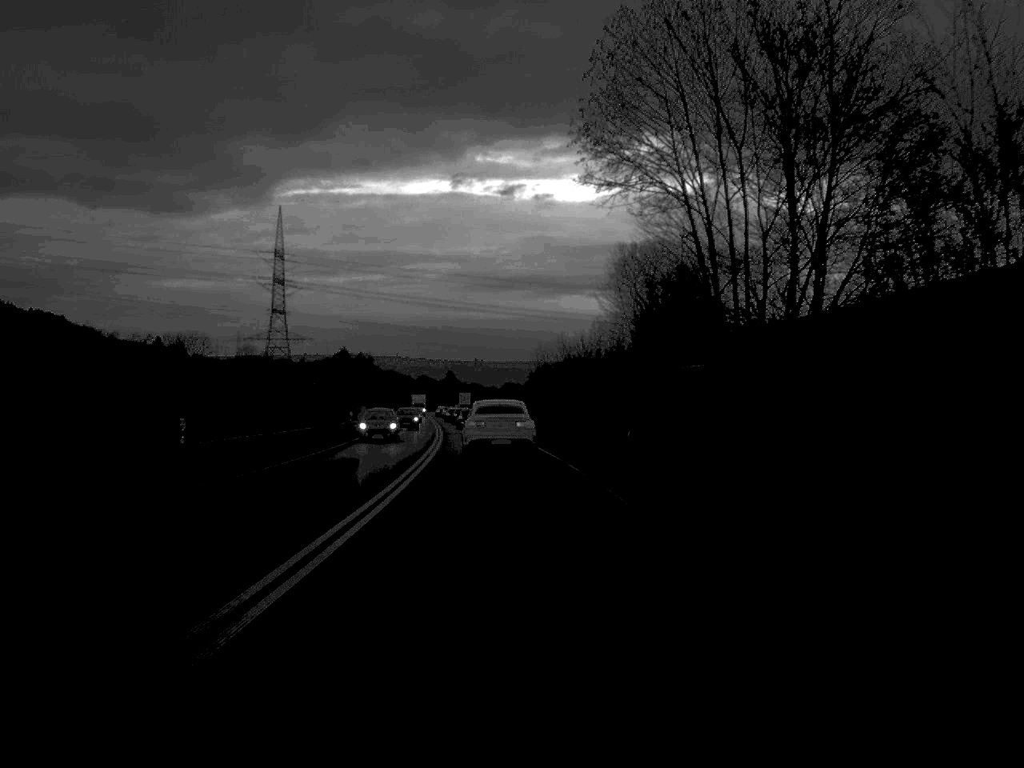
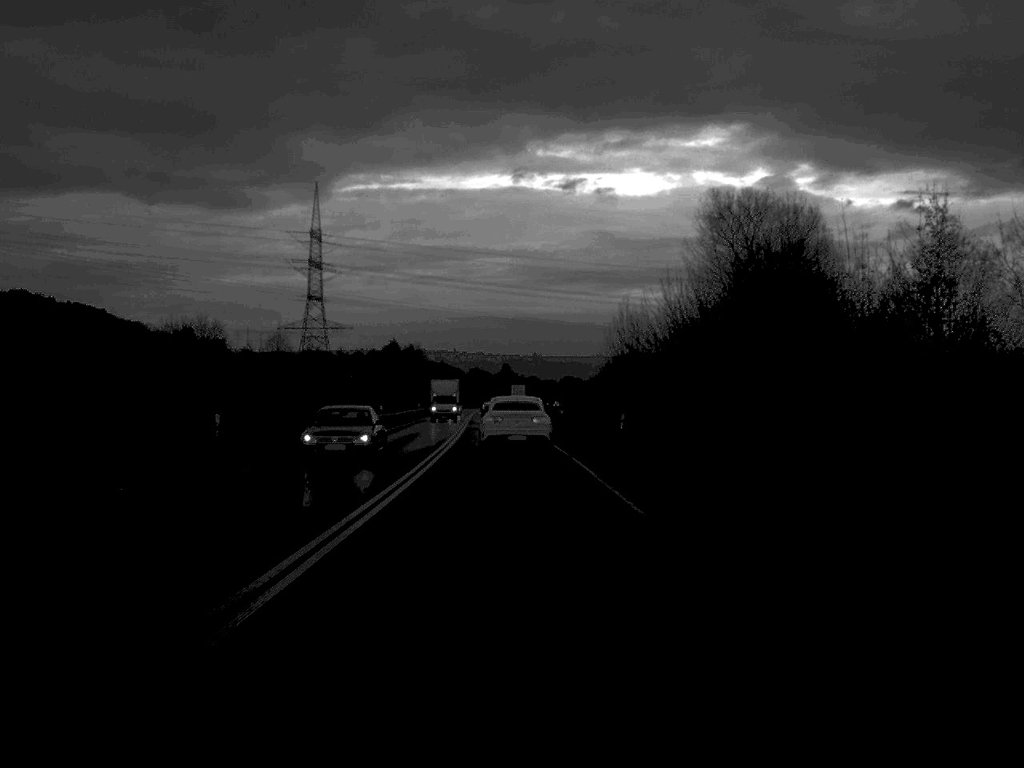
(-0.9, +41.0) m; -3°
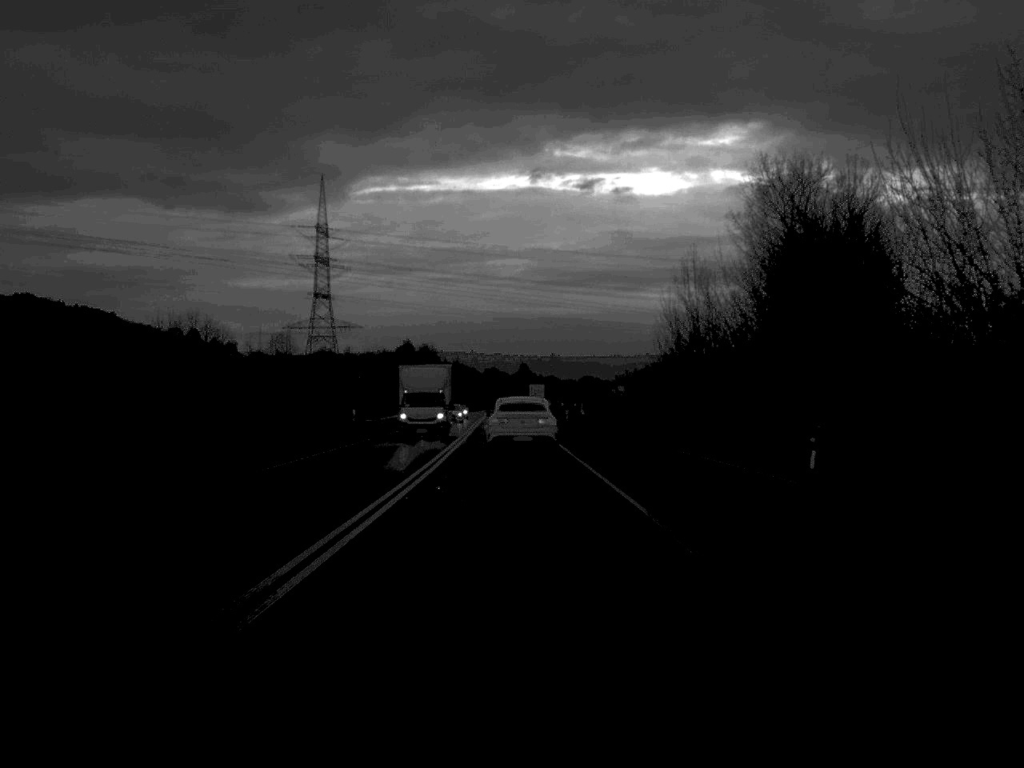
(-0.2, +20.1) m; -1°
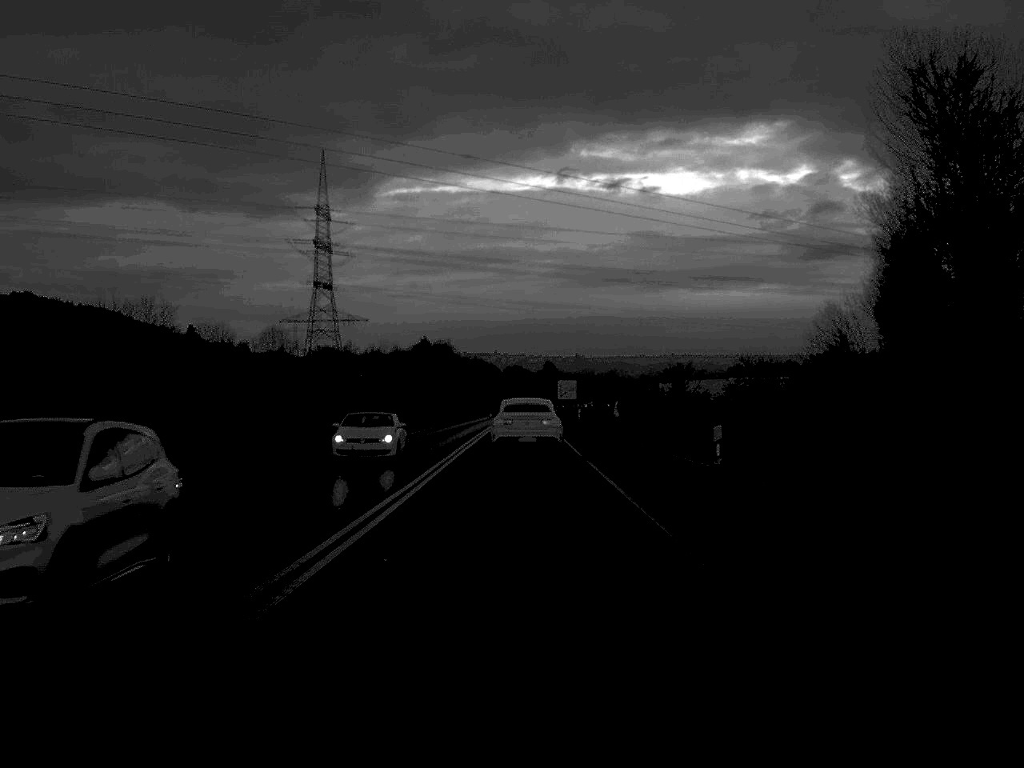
(-0.4, +41.9) m; -1°
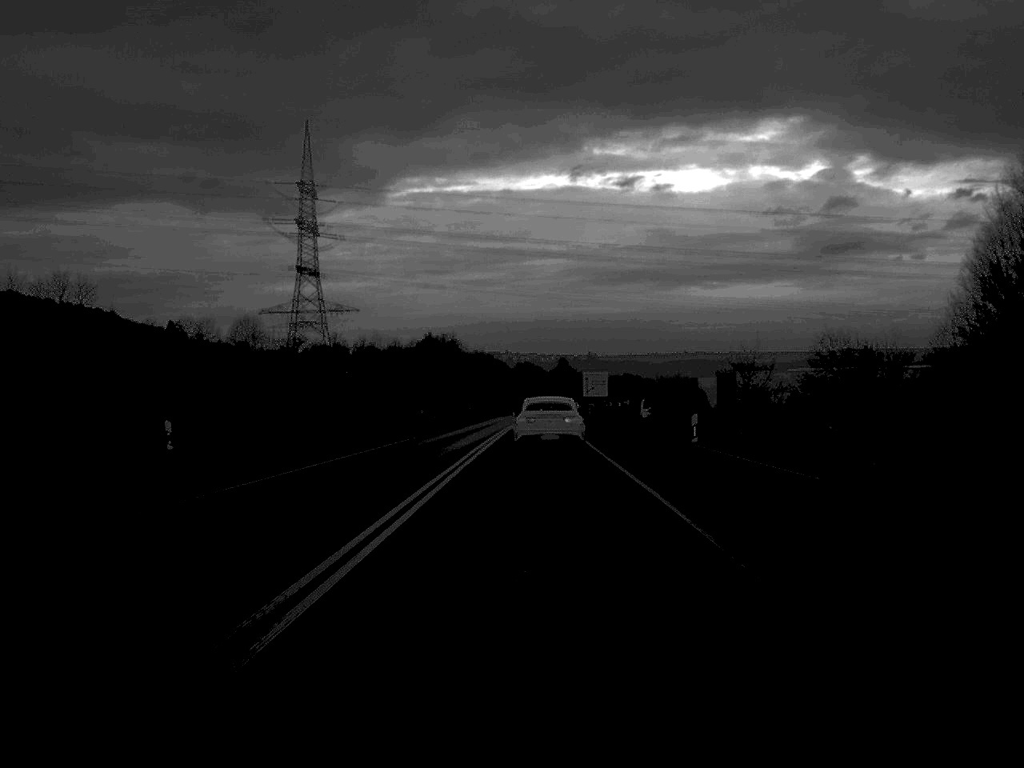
(-0.3, +41.0) m; 0°
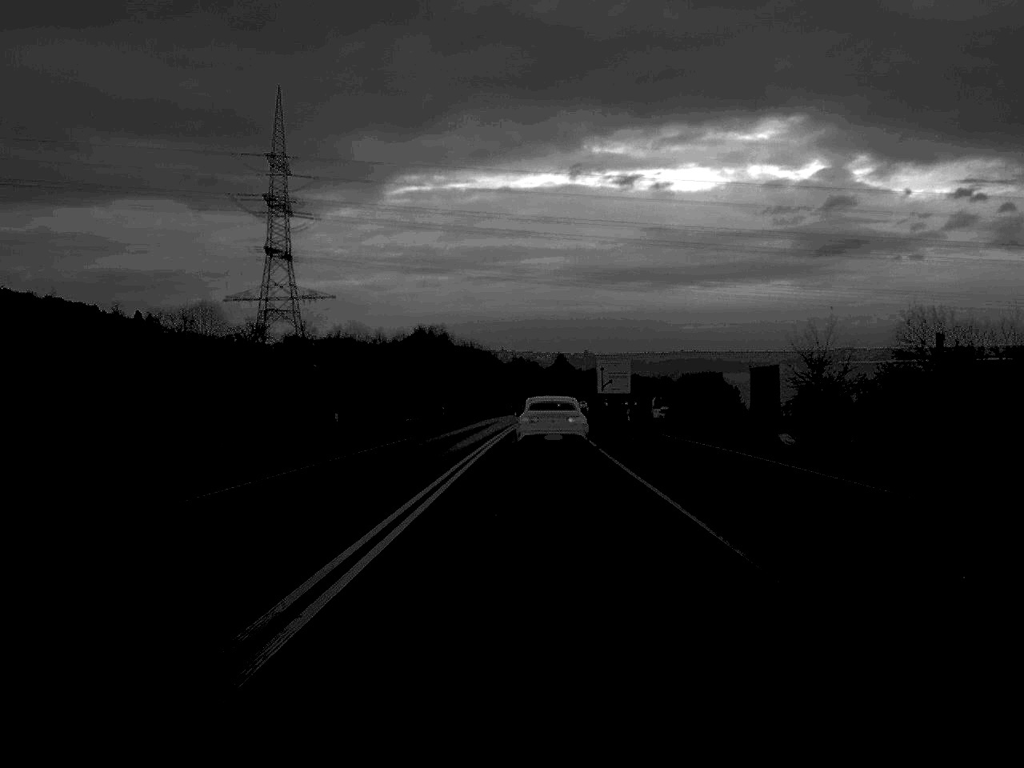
(+0.1, +32.3) m; 0°
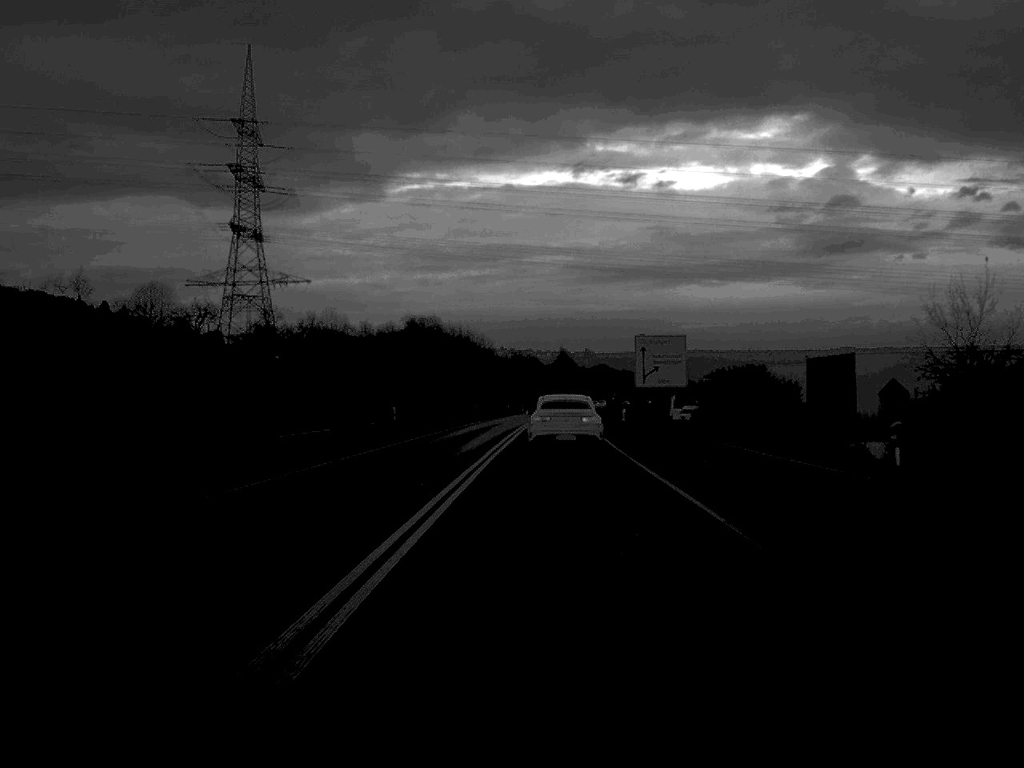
(0.0, +32.4) m; 0°
